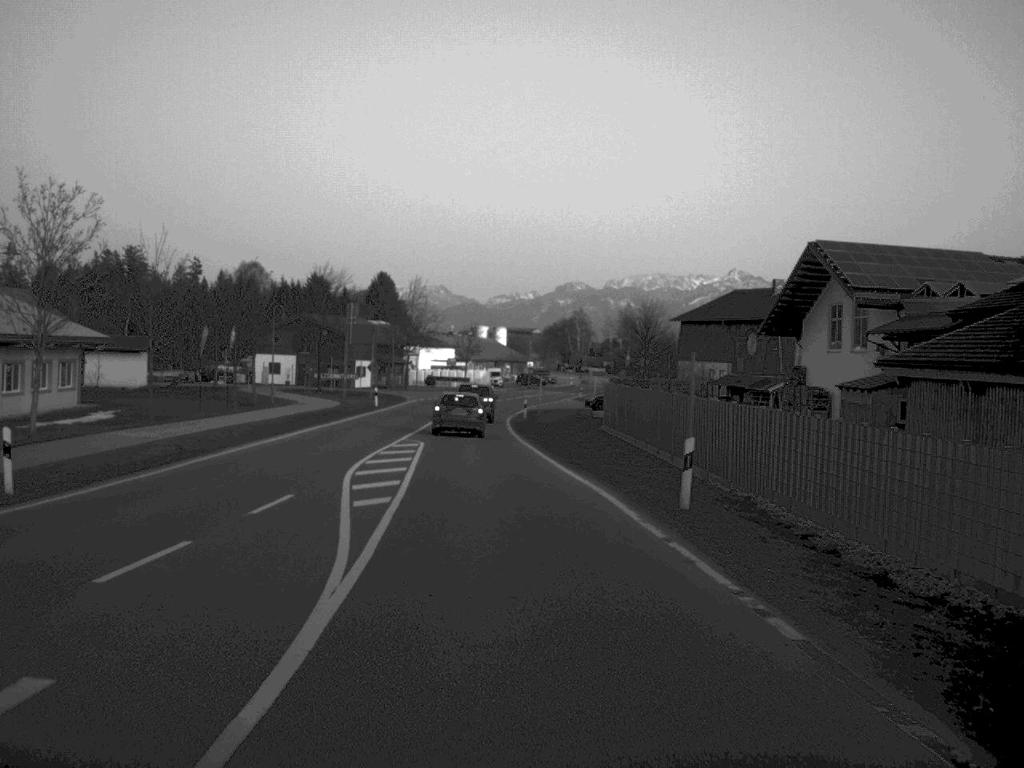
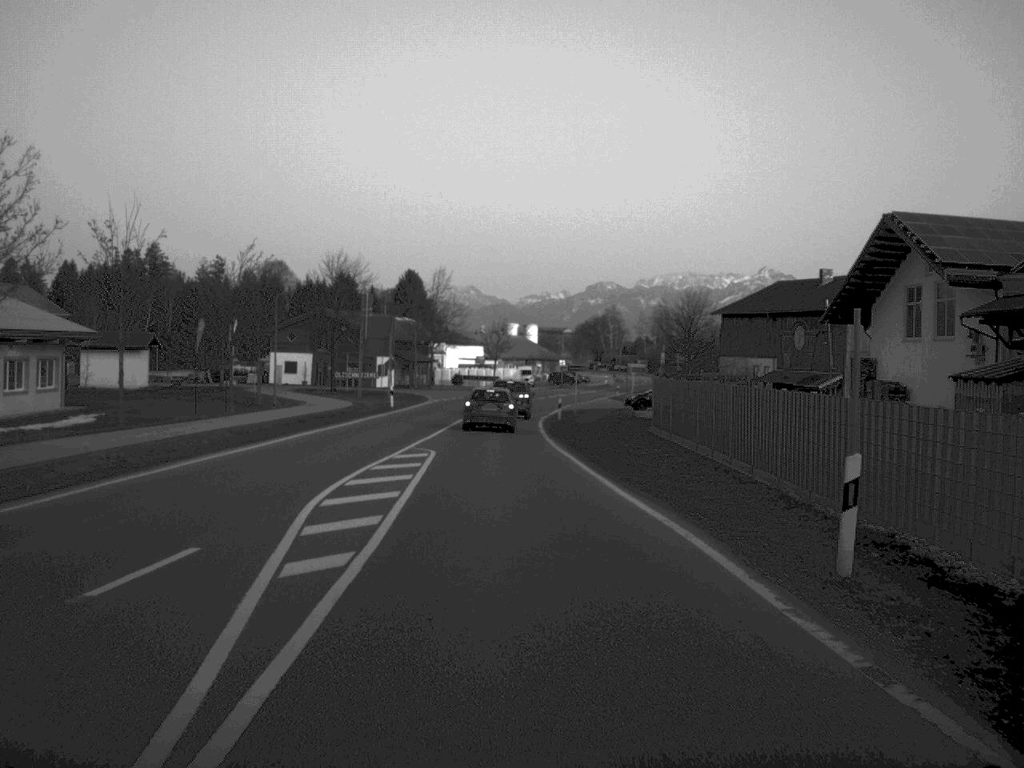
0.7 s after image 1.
(-0.1, +7.6) m; -1°
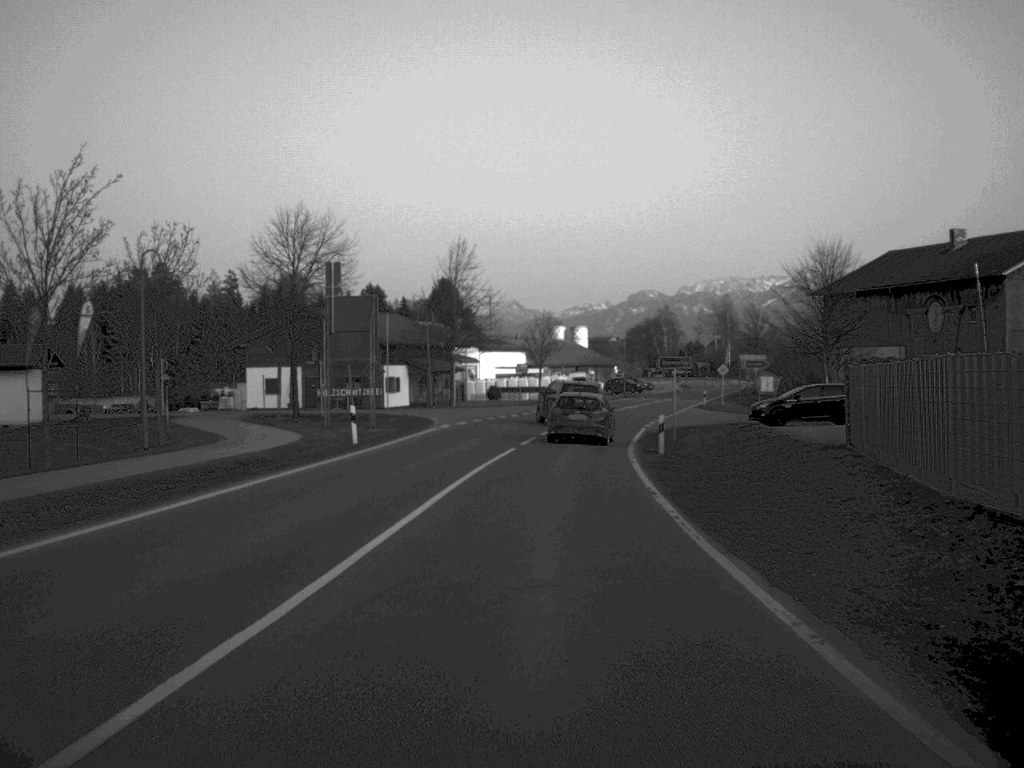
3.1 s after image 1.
(-0.6, +27.3) m; -2°
